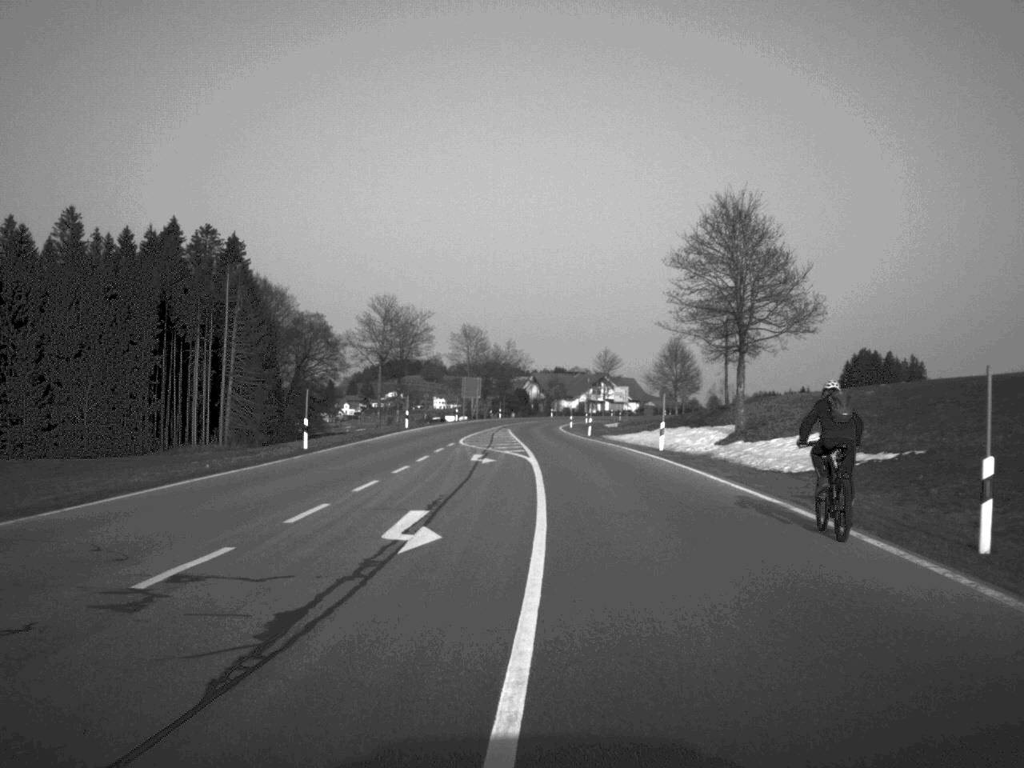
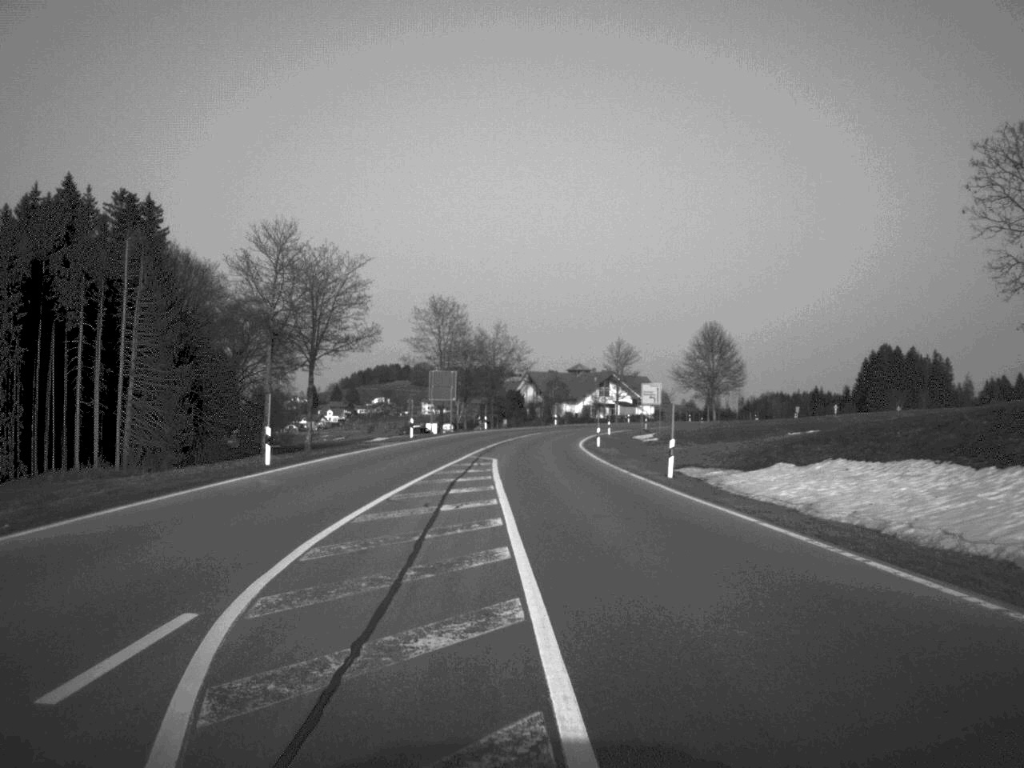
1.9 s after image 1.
(-0.2, +40.0) m; +1°
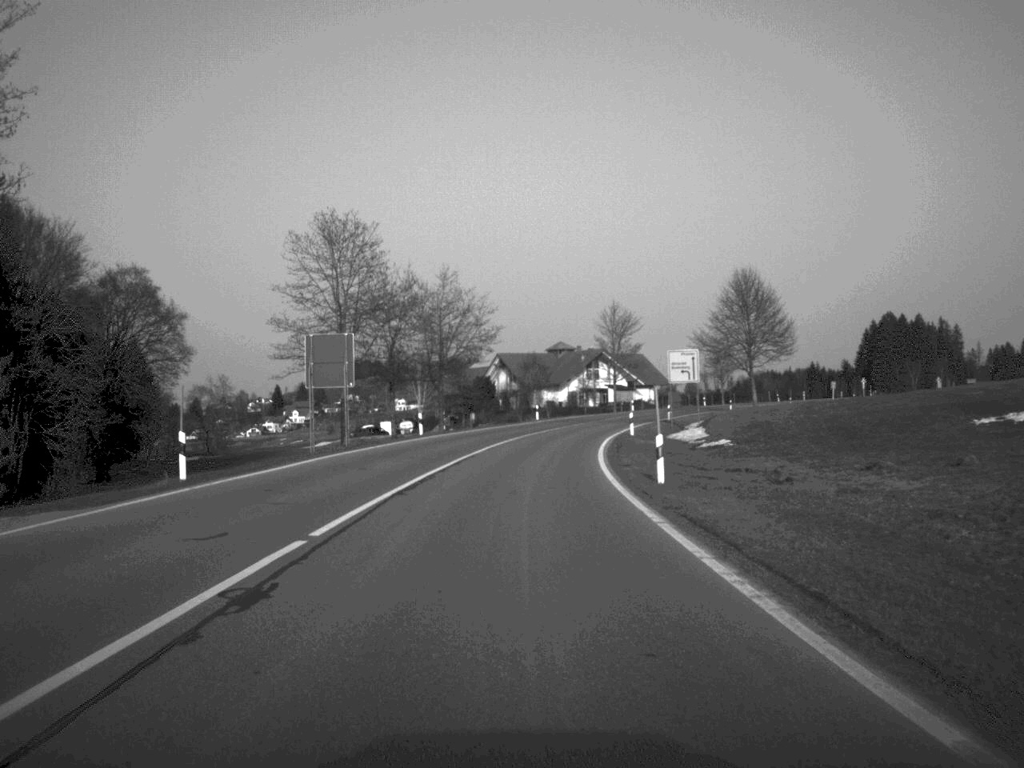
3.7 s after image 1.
(+0.5, +38.9) m; +1°
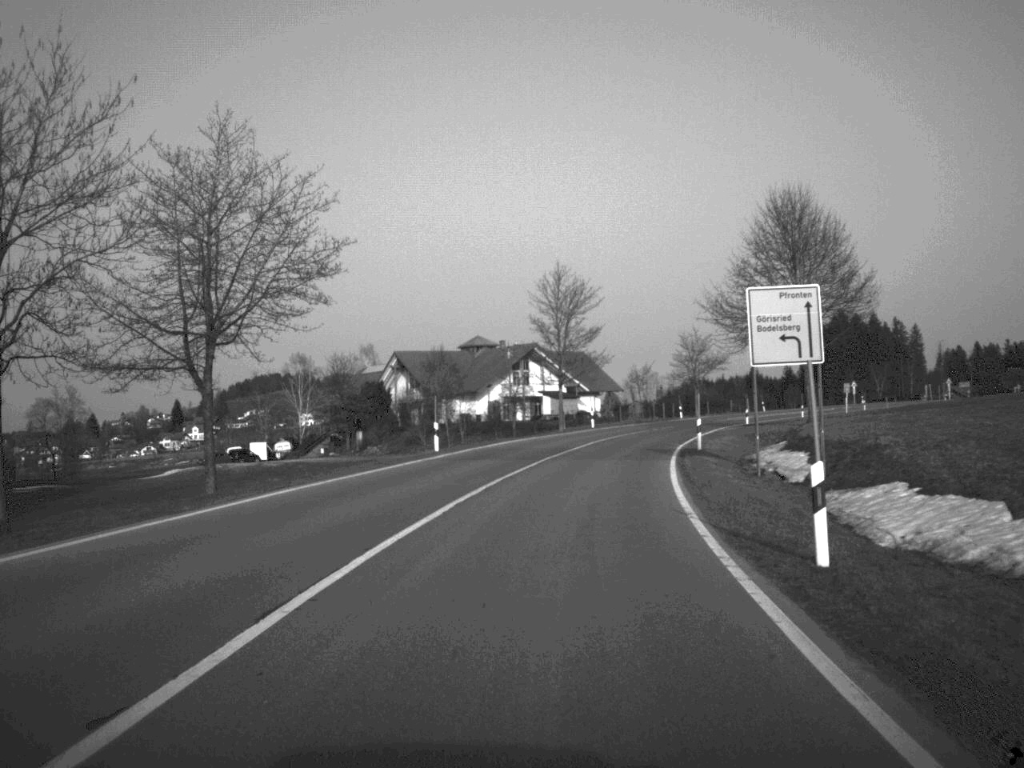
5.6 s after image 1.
(+1.0, +42.7) m; +4°
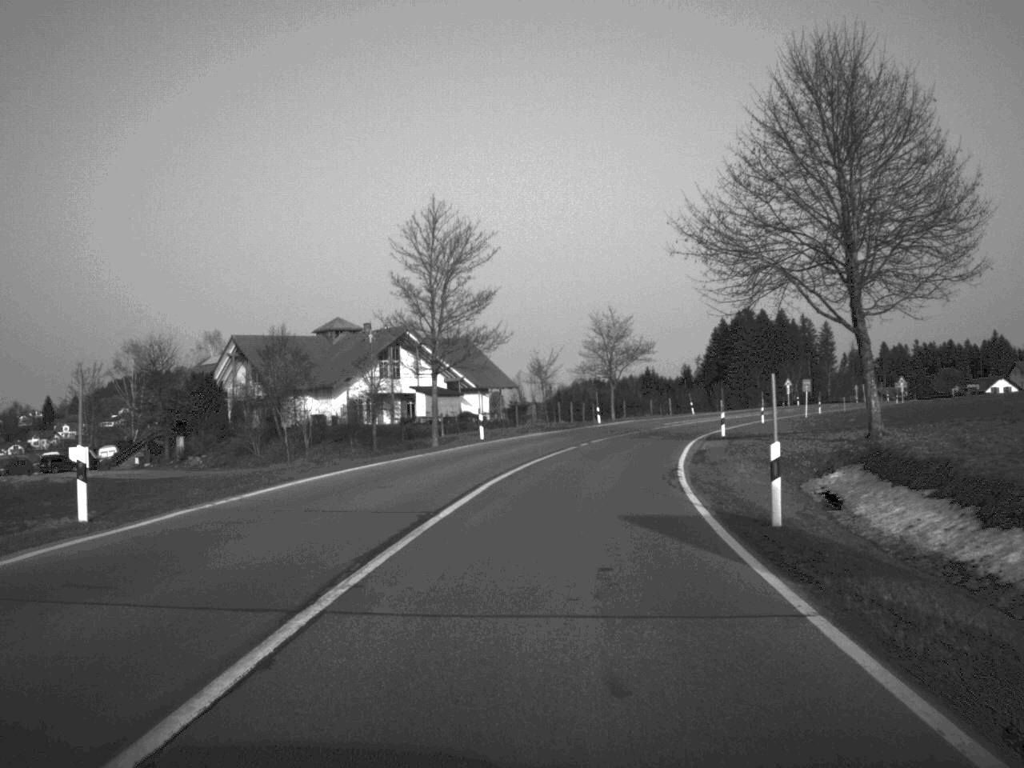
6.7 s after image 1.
(+1.2, +26.9) m; +5°
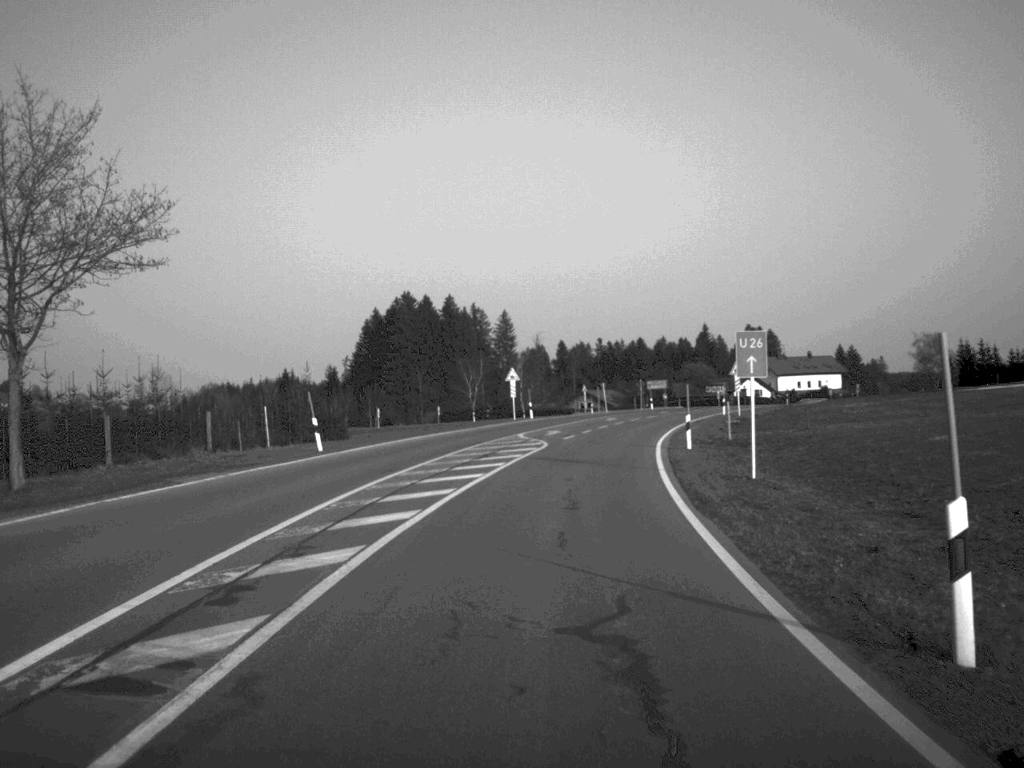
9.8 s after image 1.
(+9.9, +70.4) m; +16°
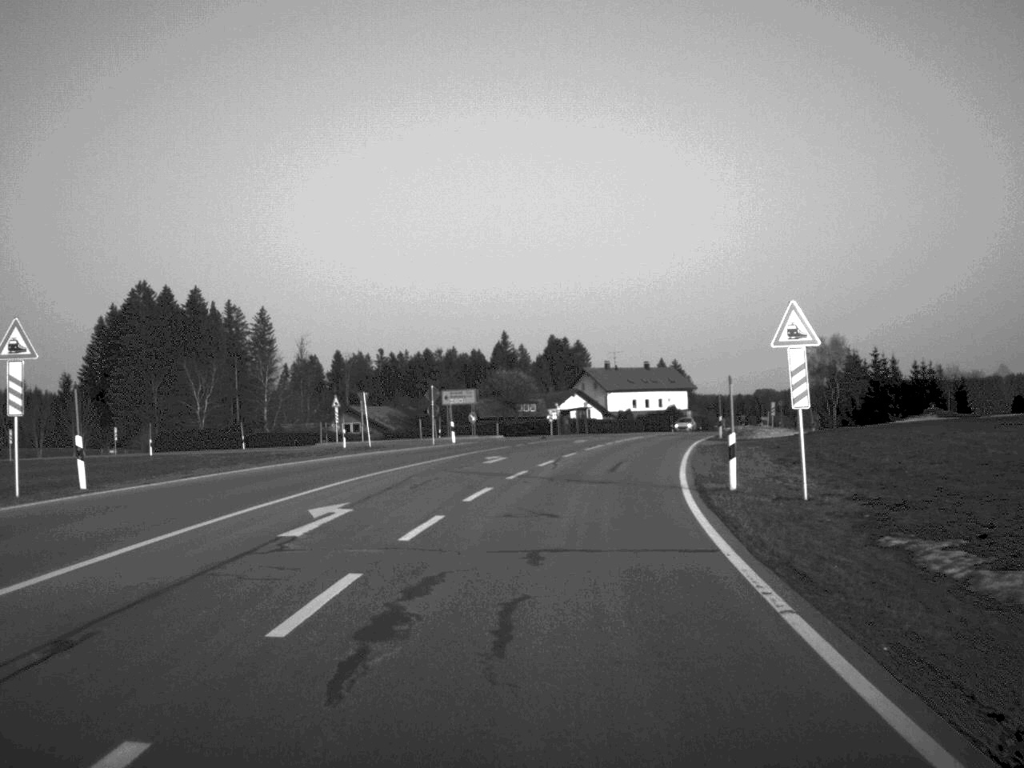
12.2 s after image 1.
(+4.6, +55.3) m; +10°
